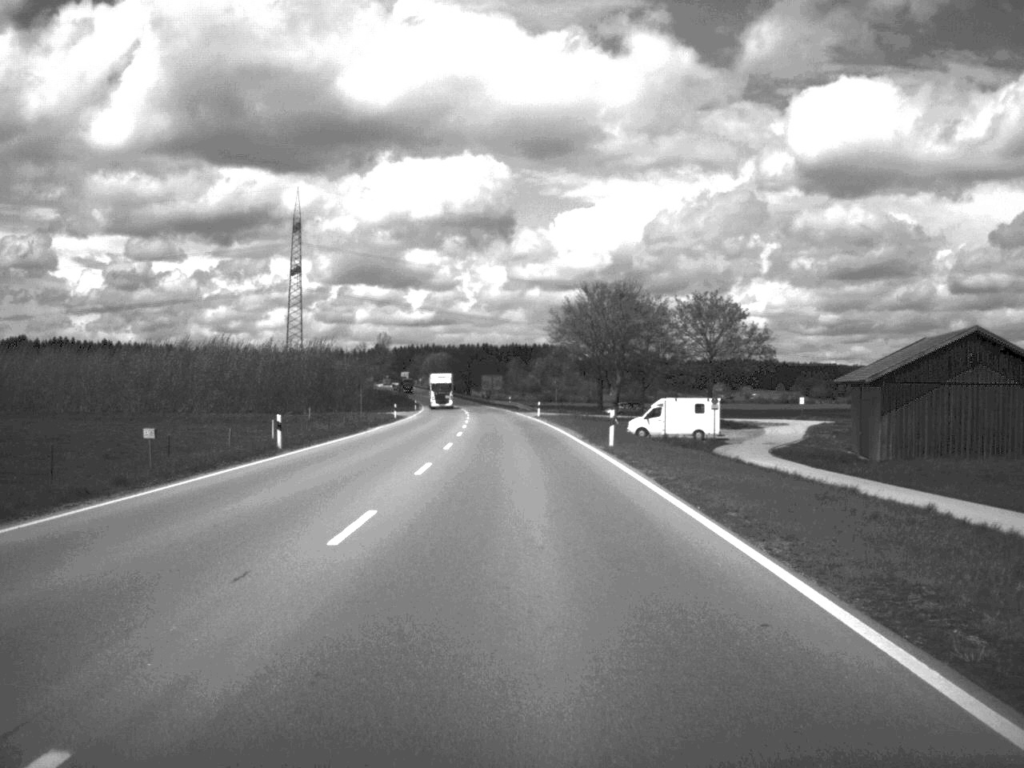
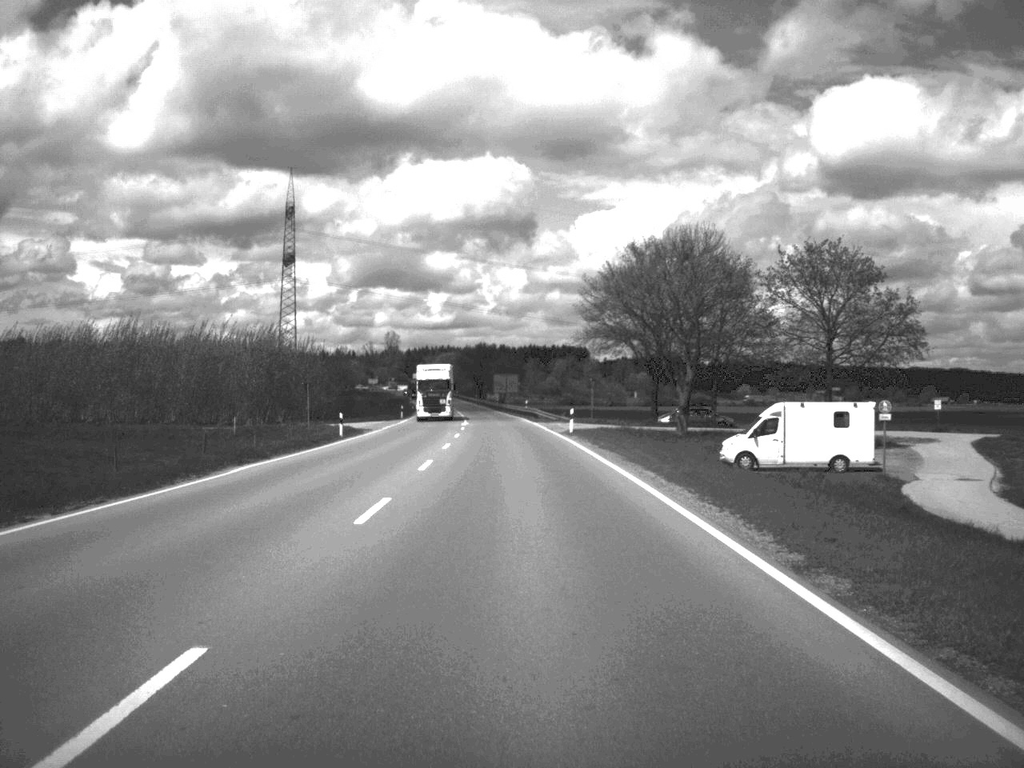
(-0.3, +33.0) m; -1°
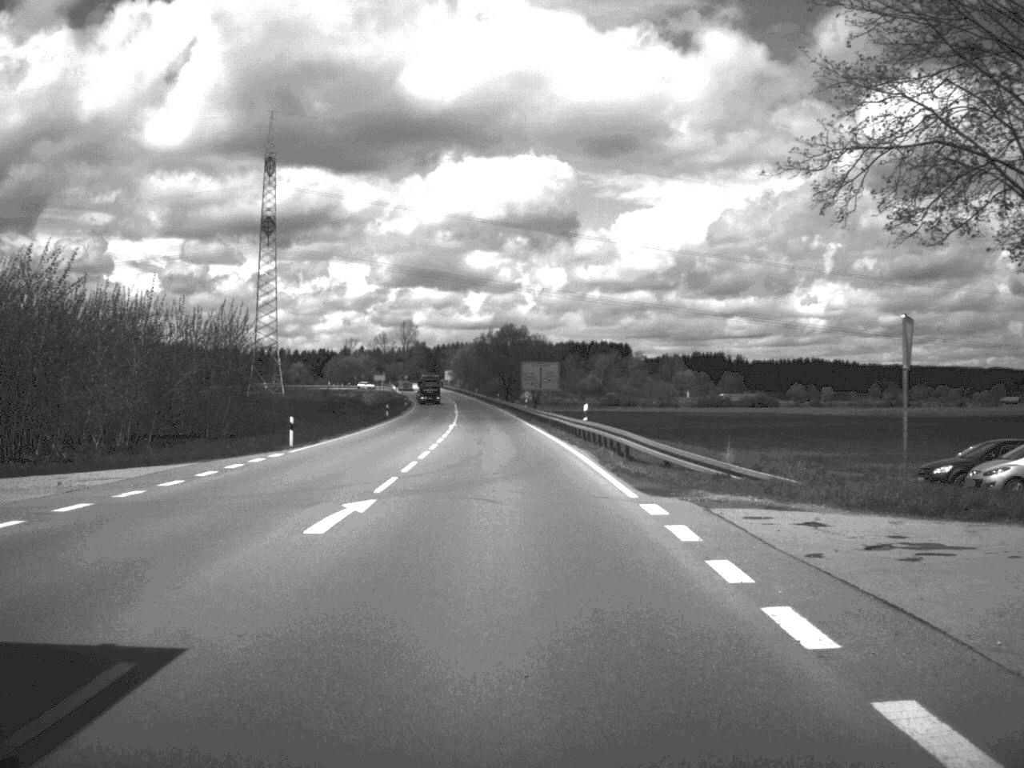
(-0.8, +59.7) m; -2°
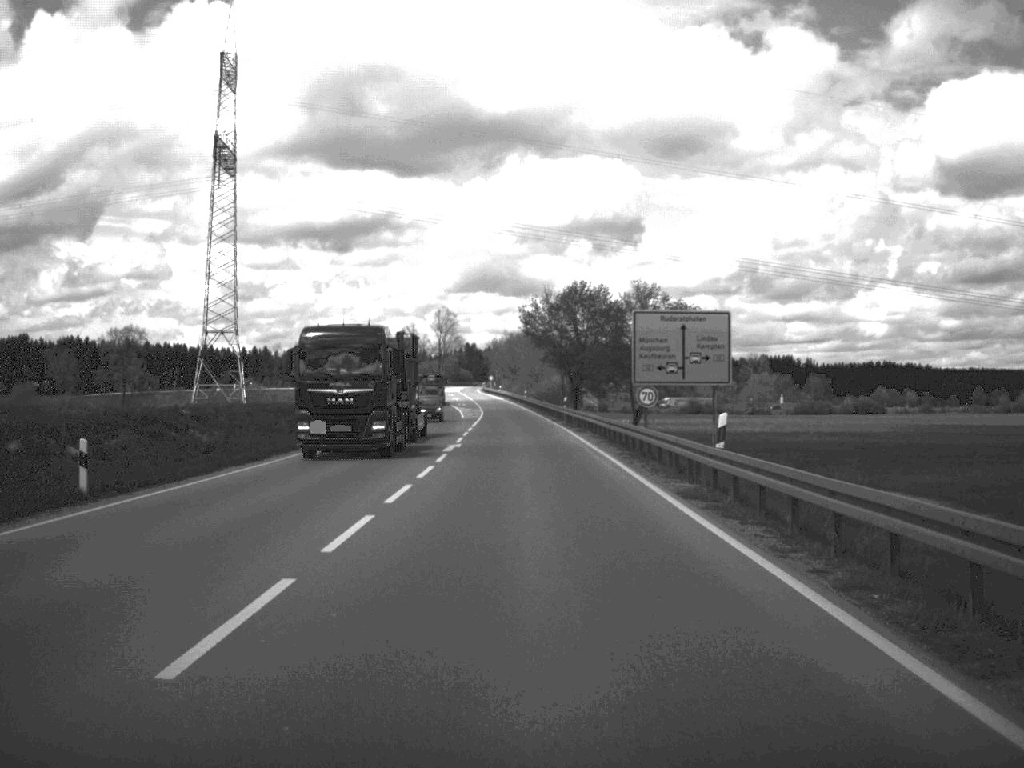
(-2.2, +73.3) m; -3°
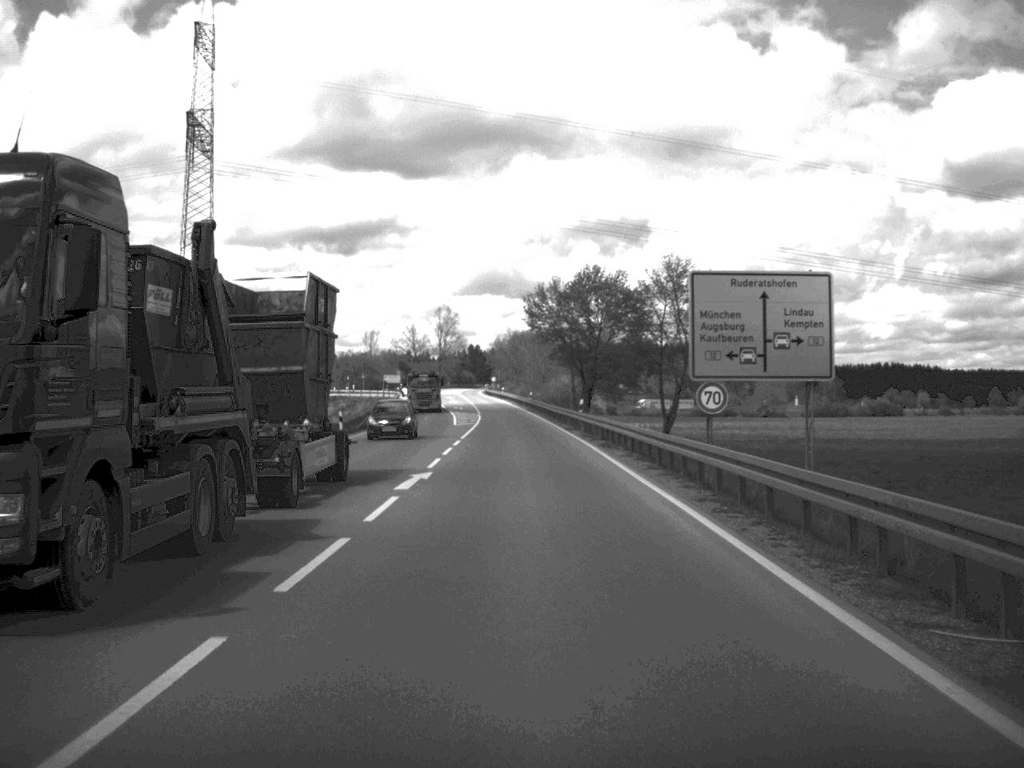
(0.0, +14.4) m; 0°
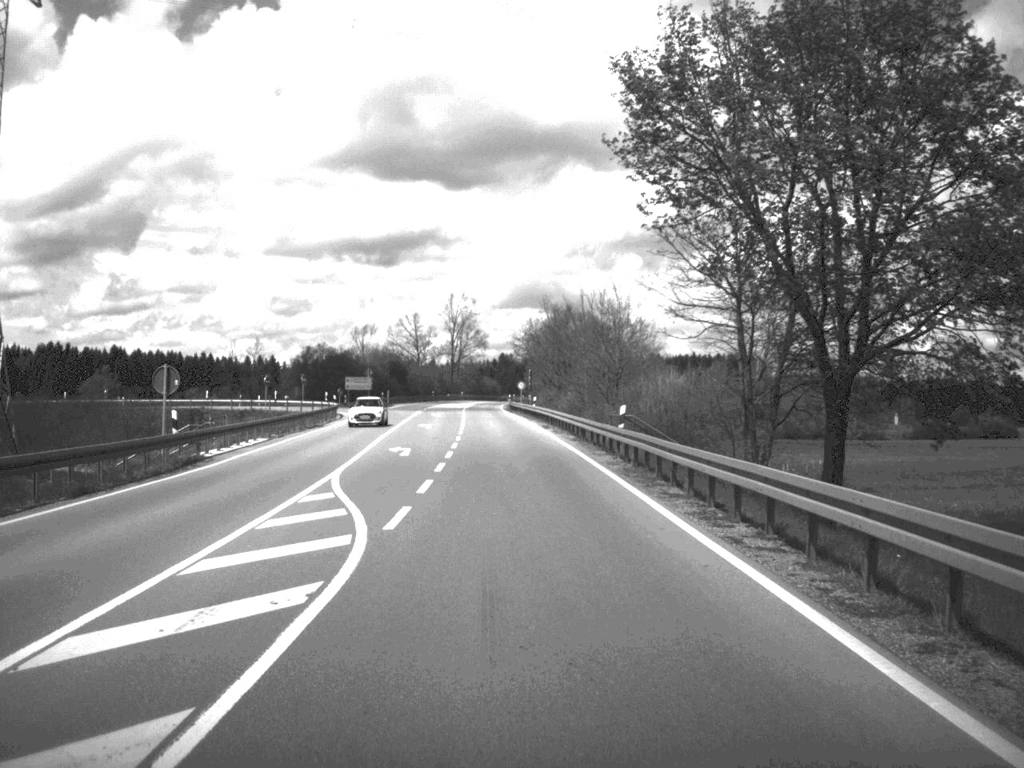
(-1.2, +70.7) m; -2°
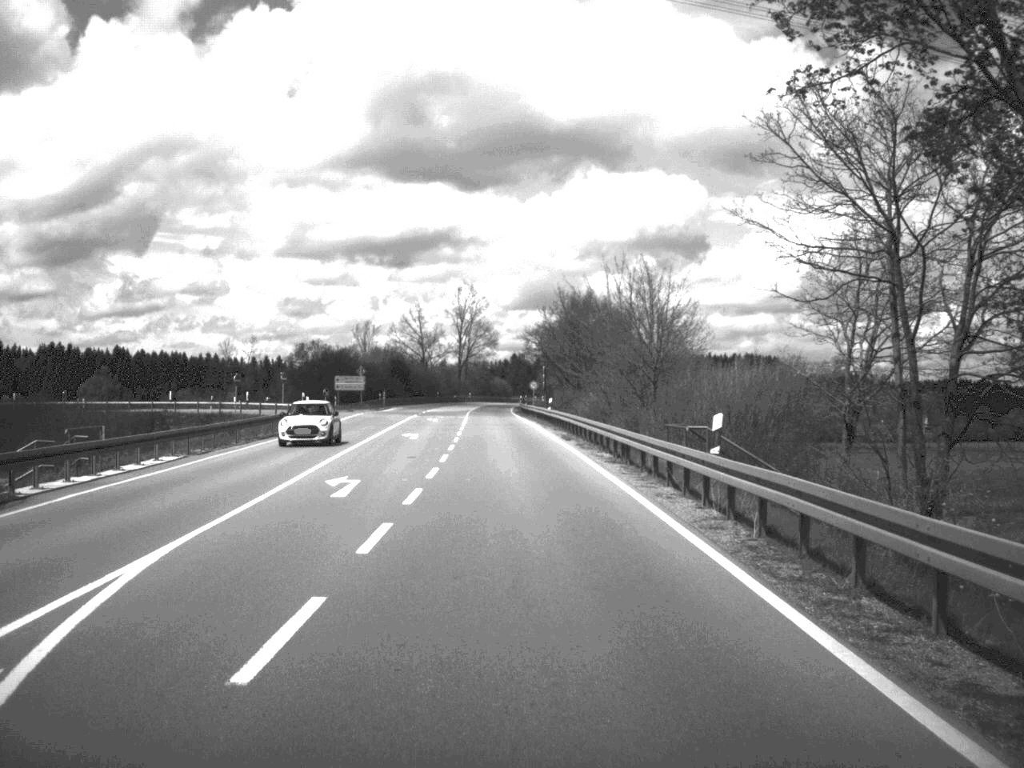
(-0.1, +13.8) m; -1°
